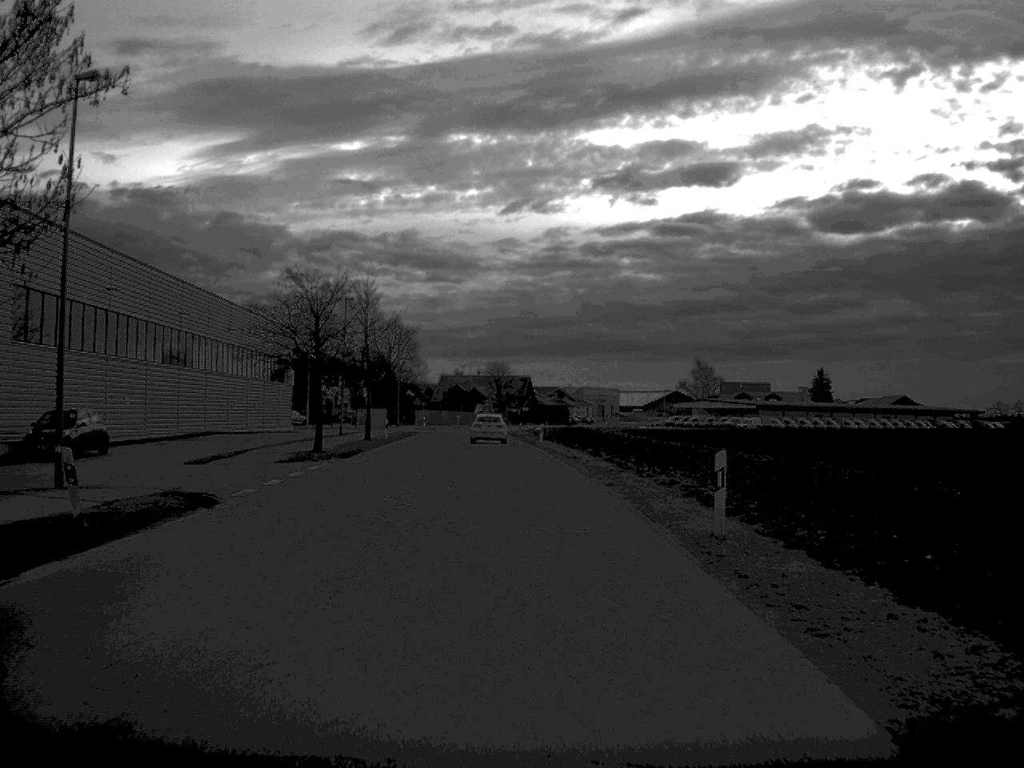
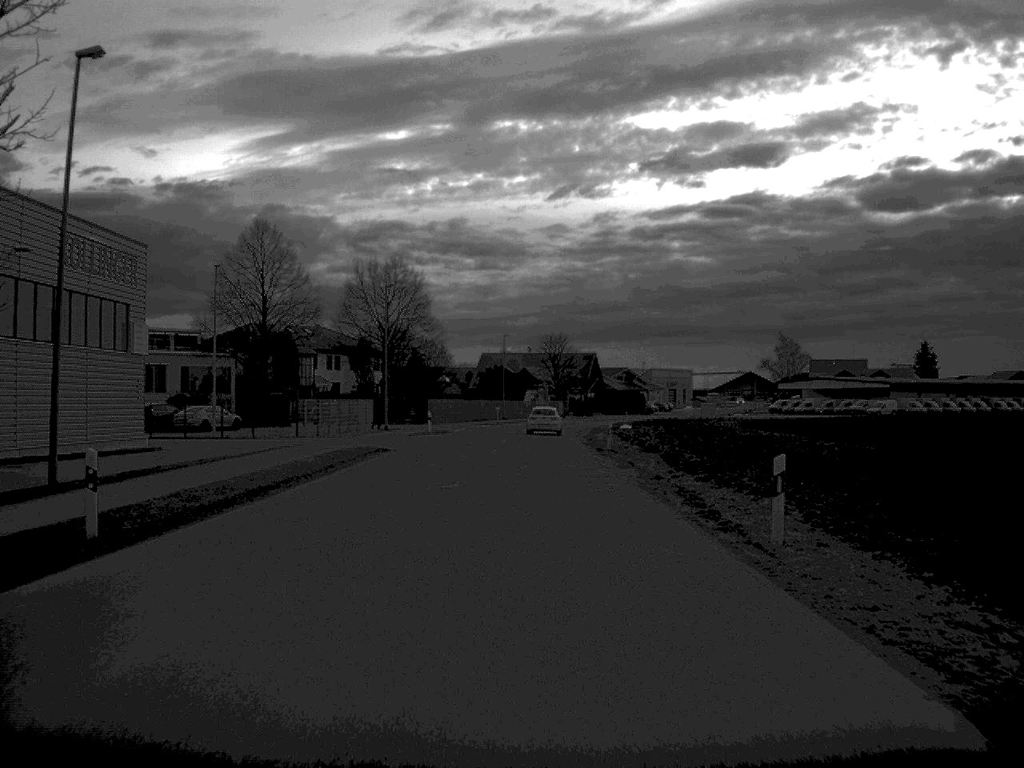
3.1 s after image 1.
(-1.3, +49.6) m; -2°
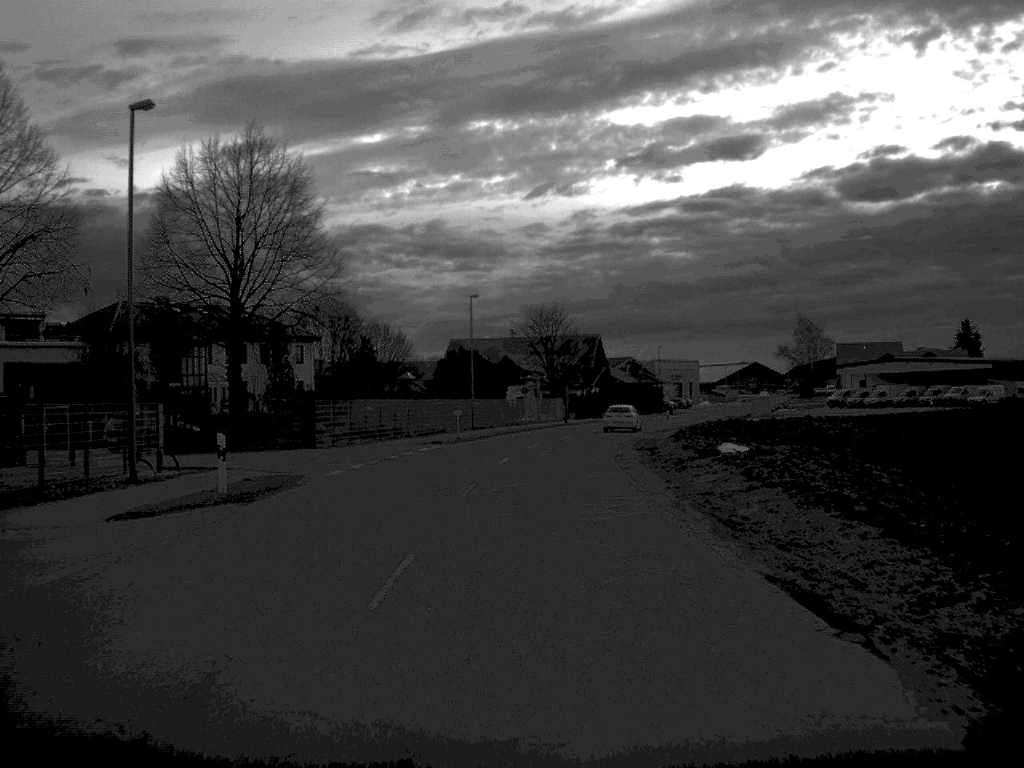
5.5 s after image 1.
(+0.2, +42.2) m; +1°
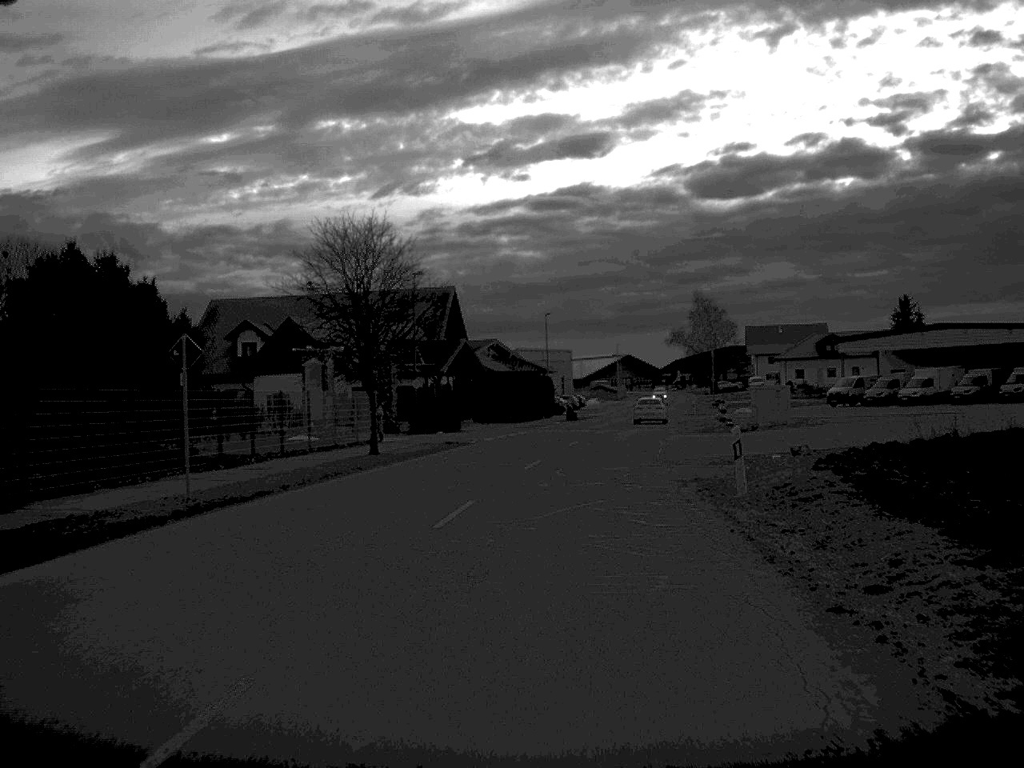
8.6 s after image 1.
(+2.8, +53.8) m; +7°
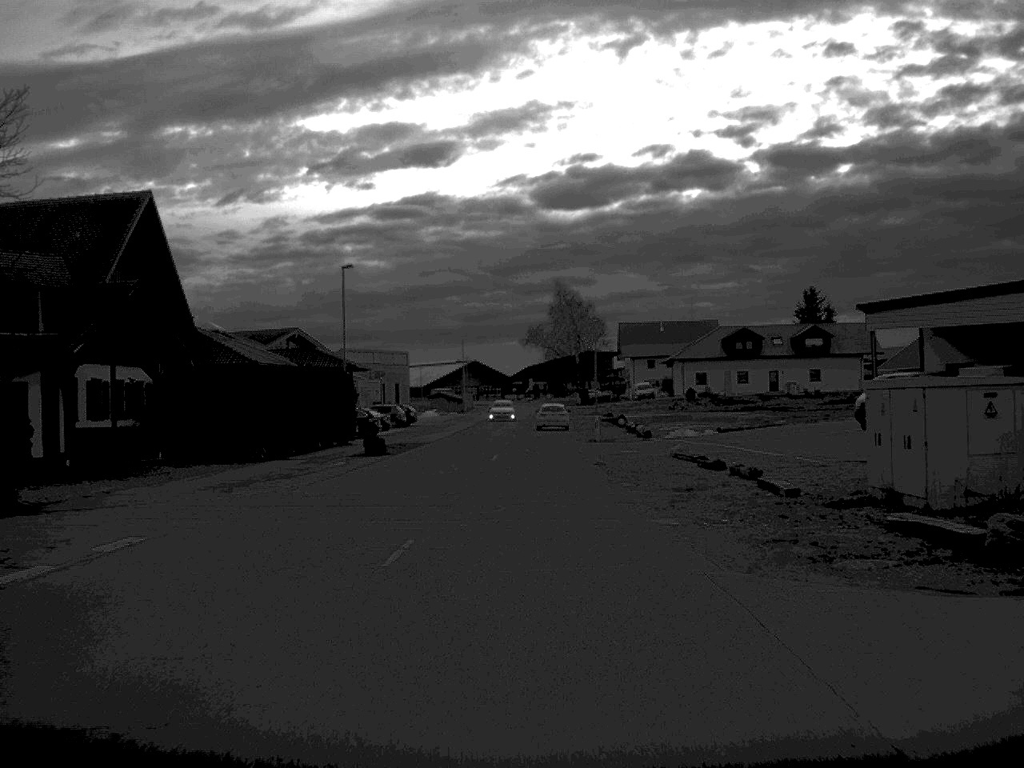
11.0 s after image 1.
(+2.6, +39.5) m; +7°
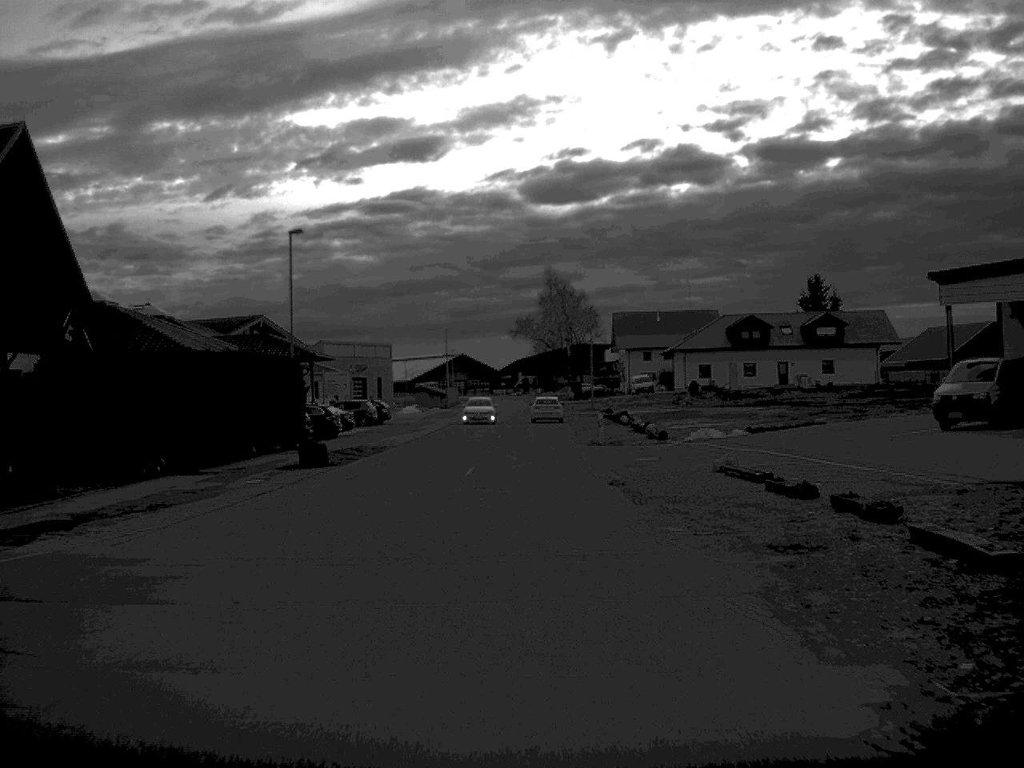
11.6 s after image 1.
(0.0, +10.1) m; 0°
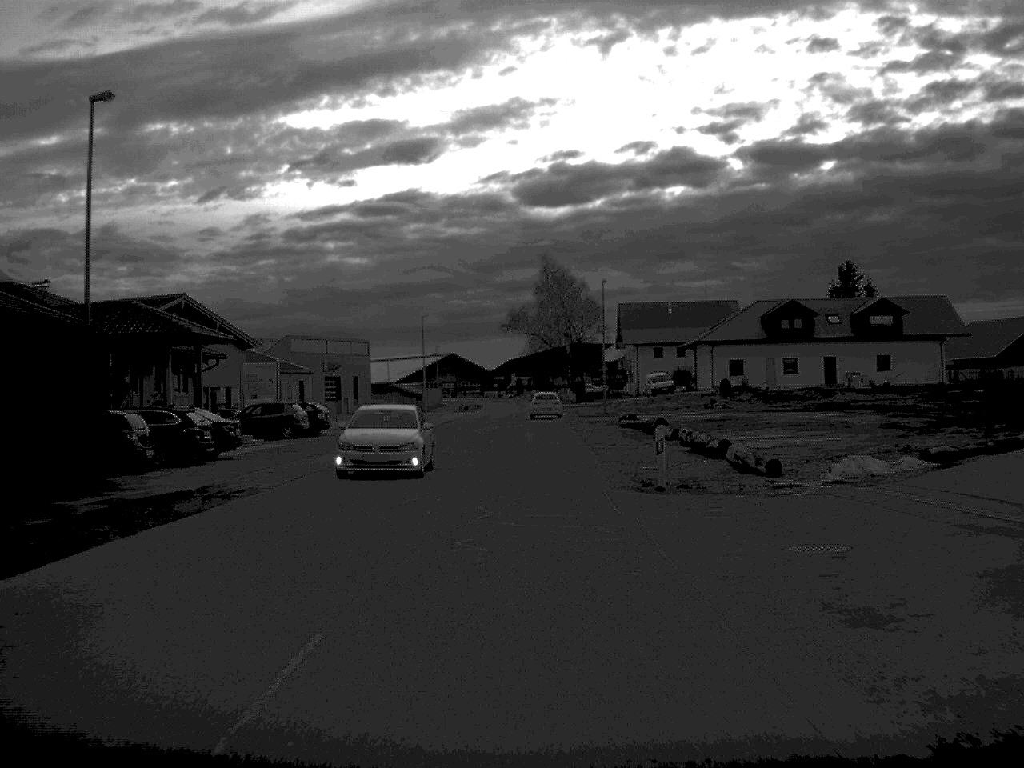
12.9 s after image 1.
(+0.1, +21.2) m; 0°
